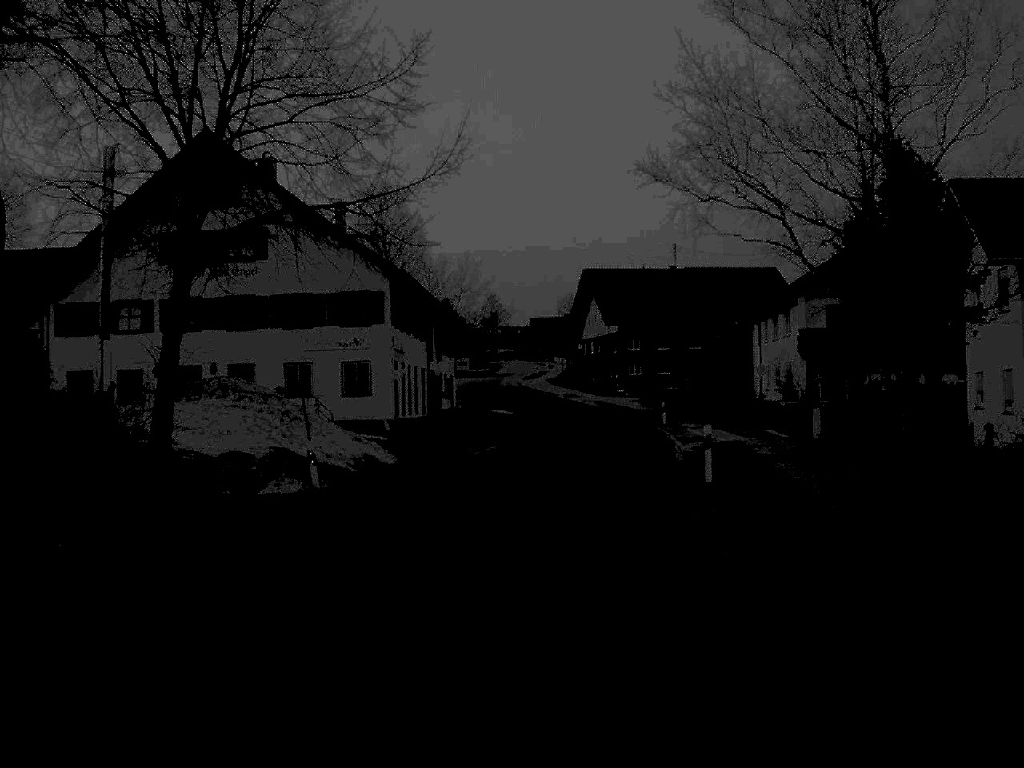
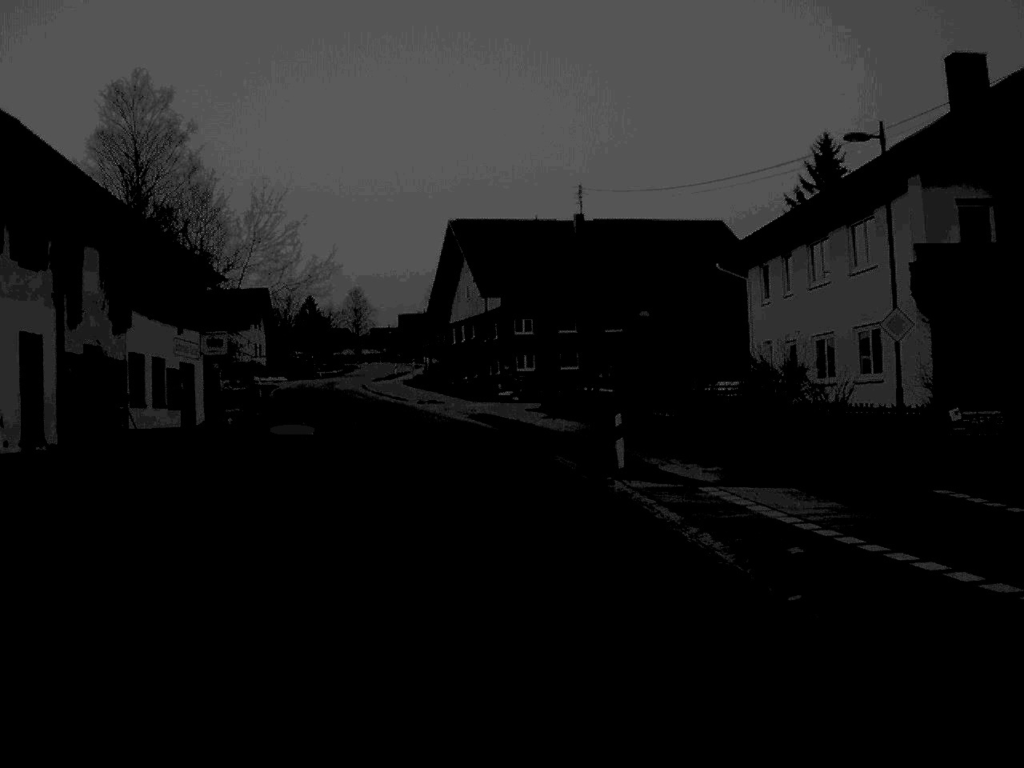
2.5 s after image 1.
(+2.2, +35.2) m; +5°
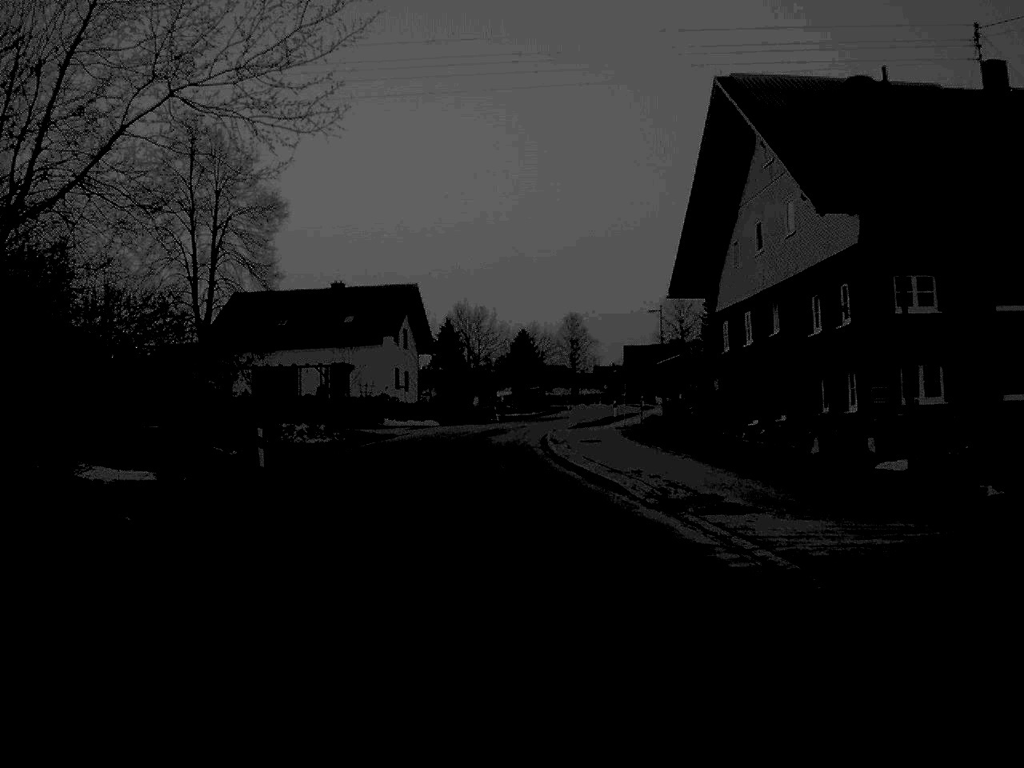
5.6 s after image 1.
(-3.7, +44.3) m; -10°
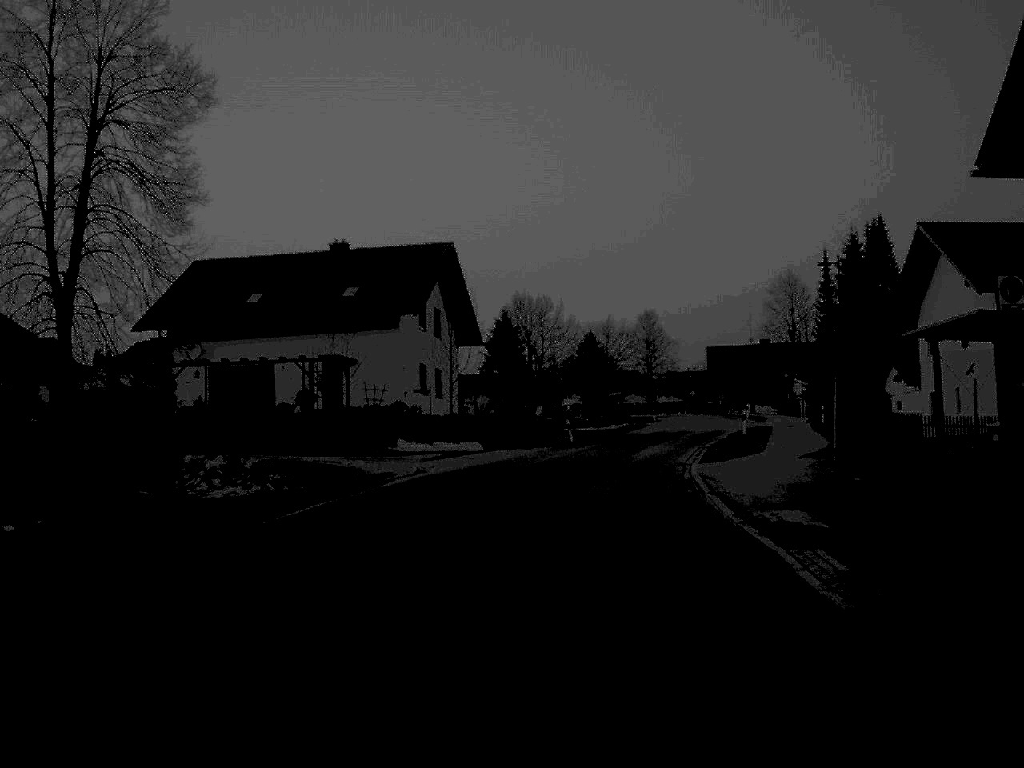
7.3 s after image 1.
(-0.9, +25.4) m; -3°
